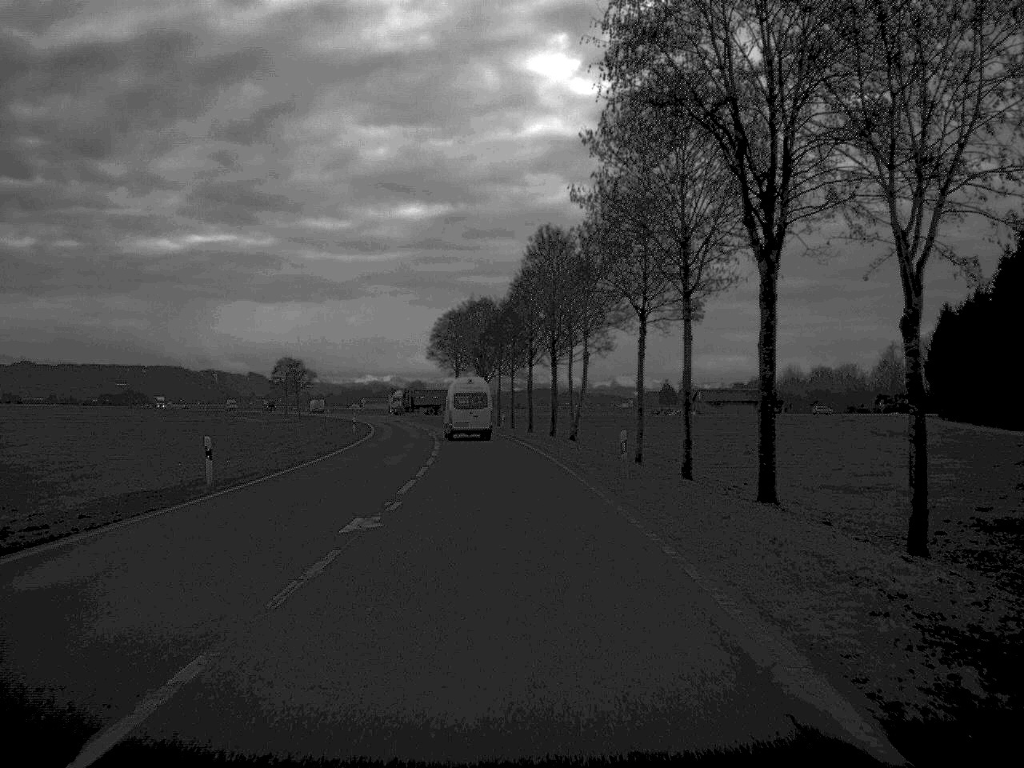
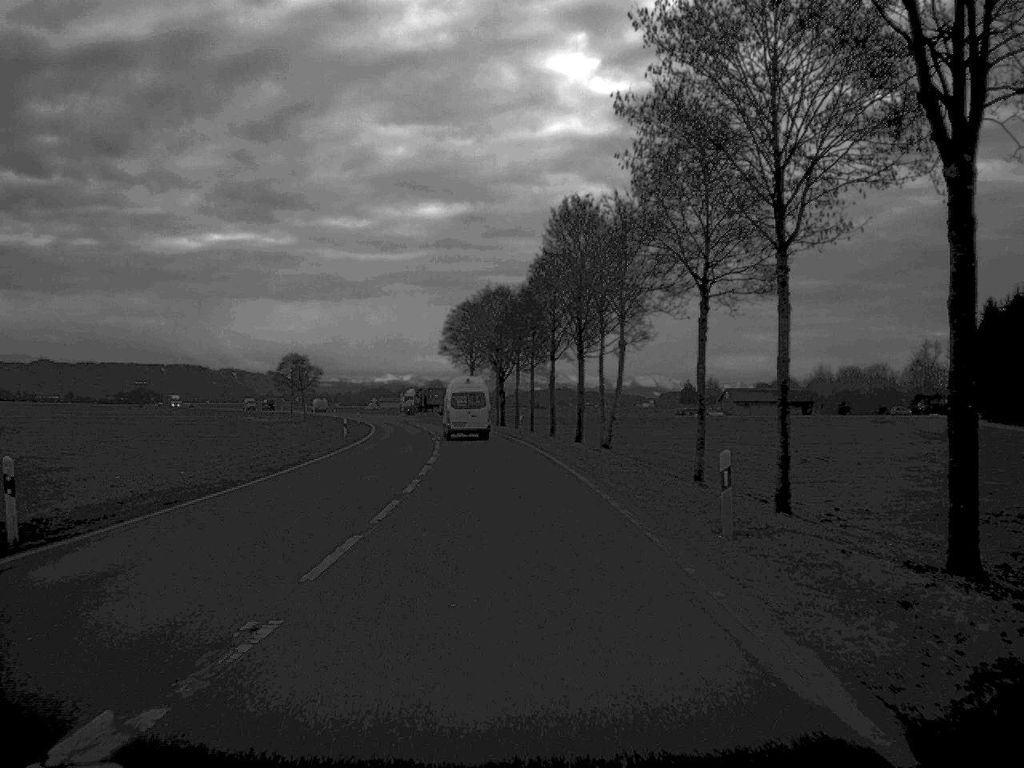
(-0.1, +11.6) m; -1°
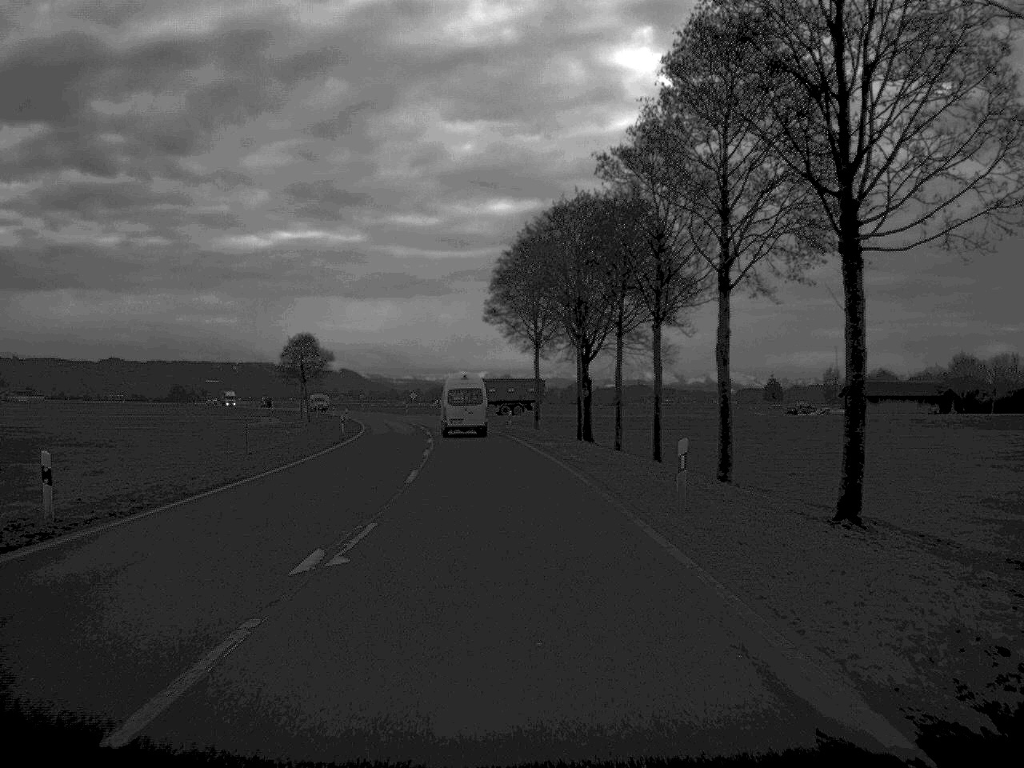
(-1.4, +47.2) m; -3°
